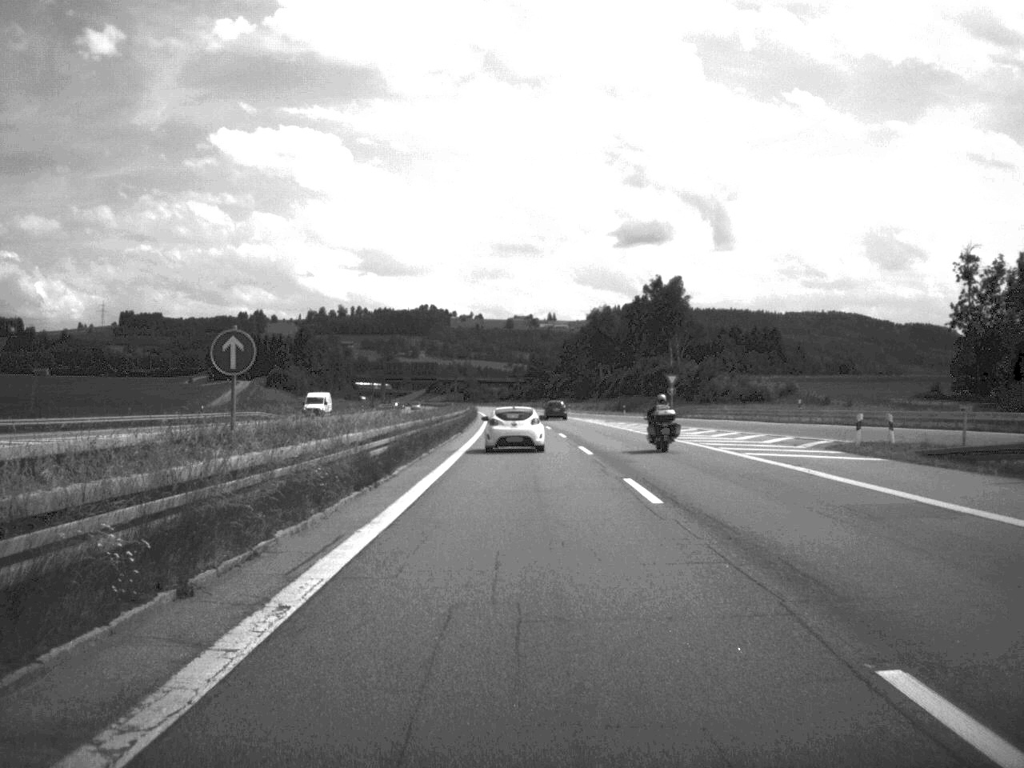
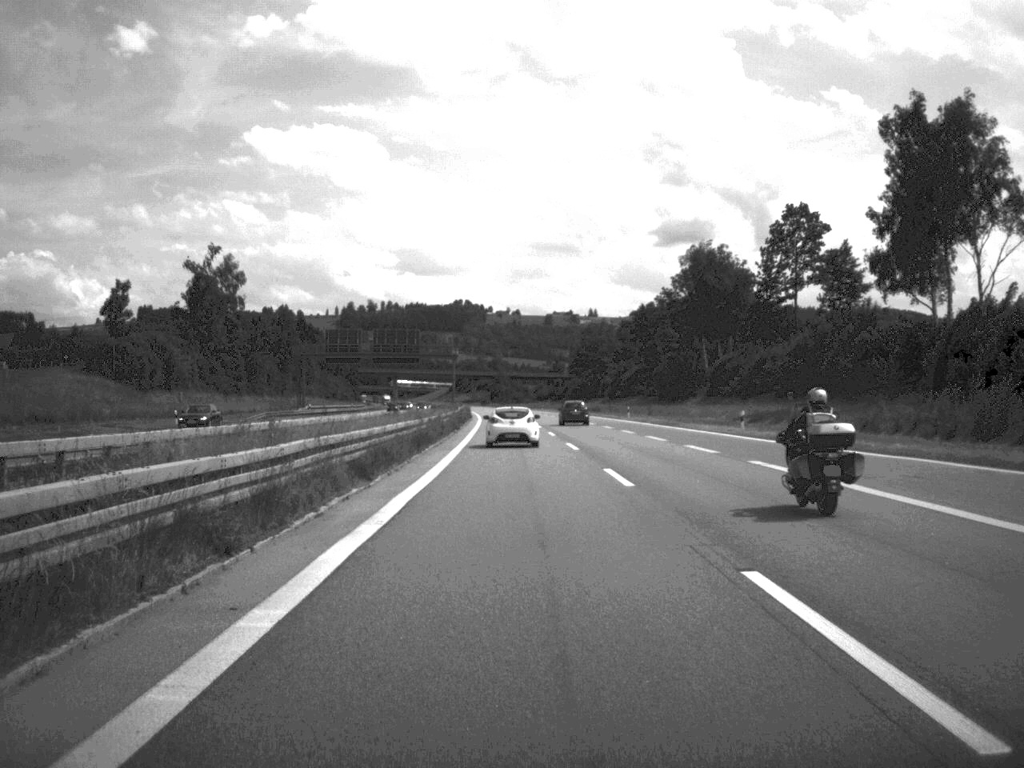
(-1.9, +120.2) m; -2°
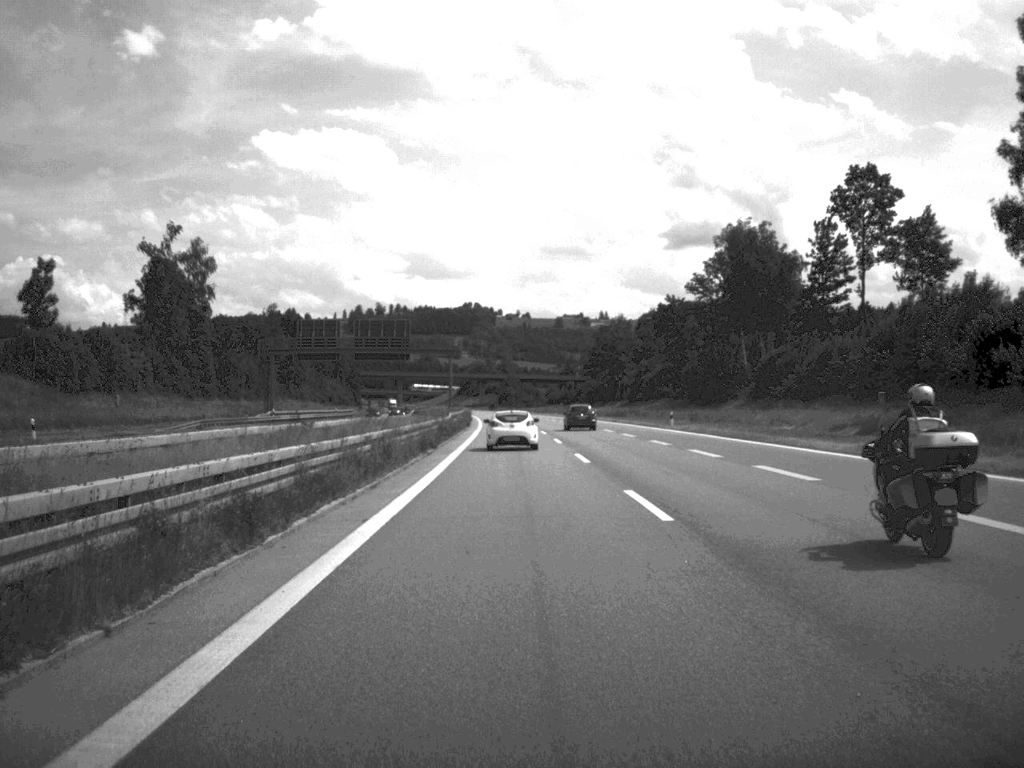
(-0.1, +24.2) m; 0°
